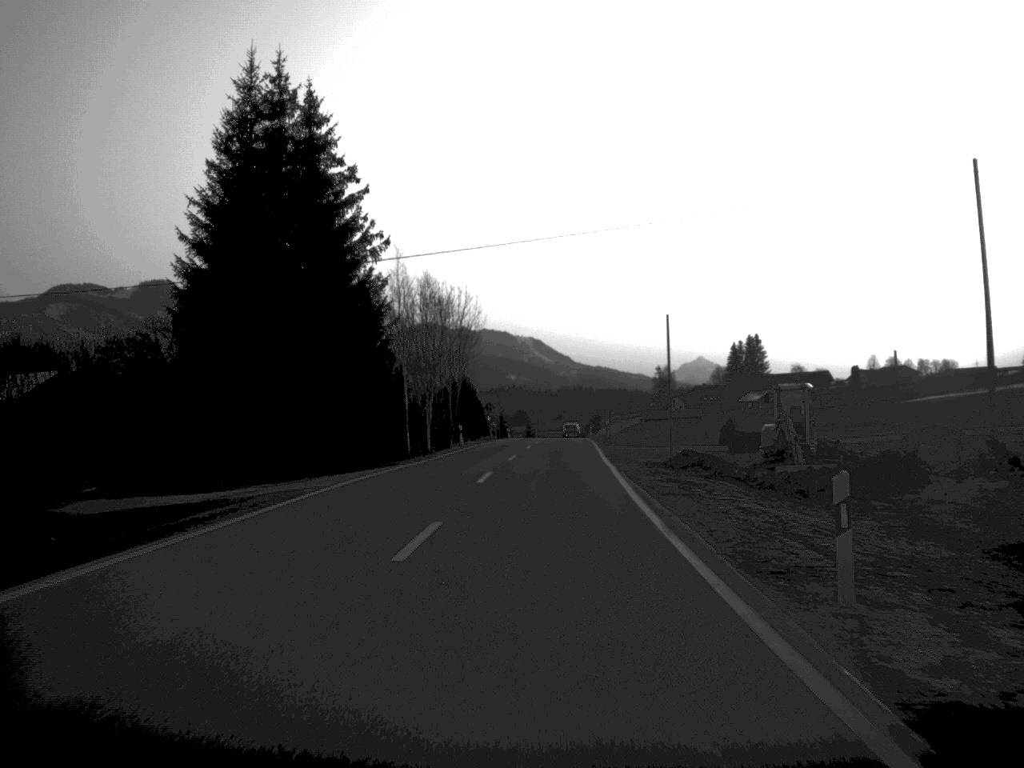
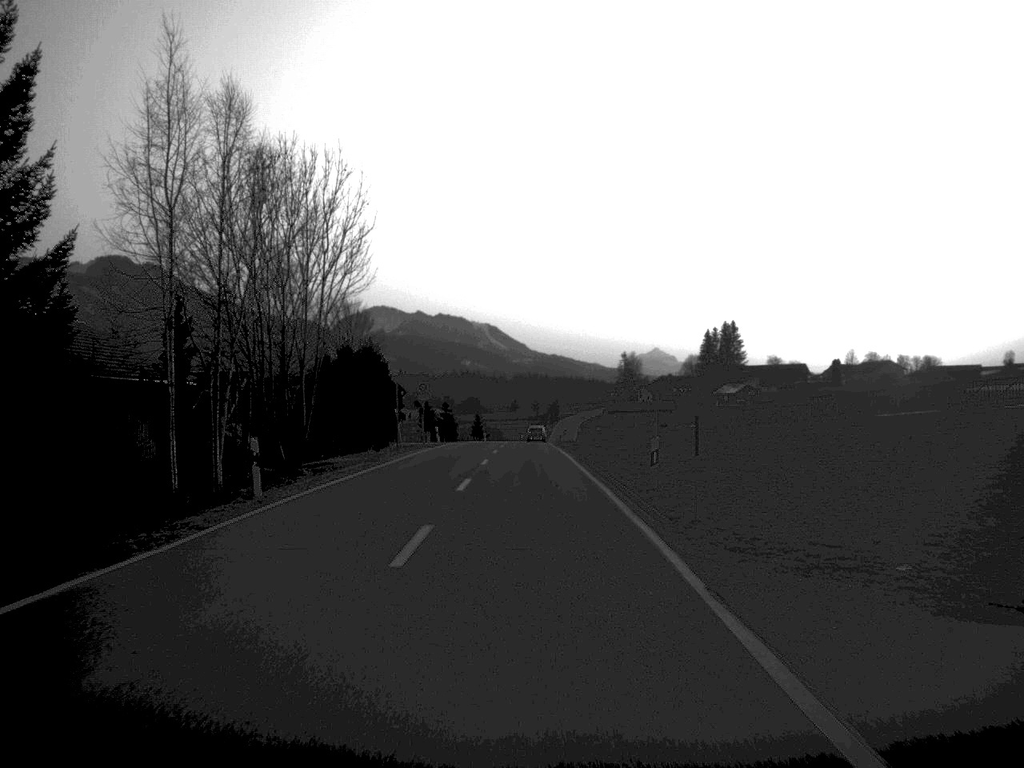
(+0.8, +37.7) m; +2°
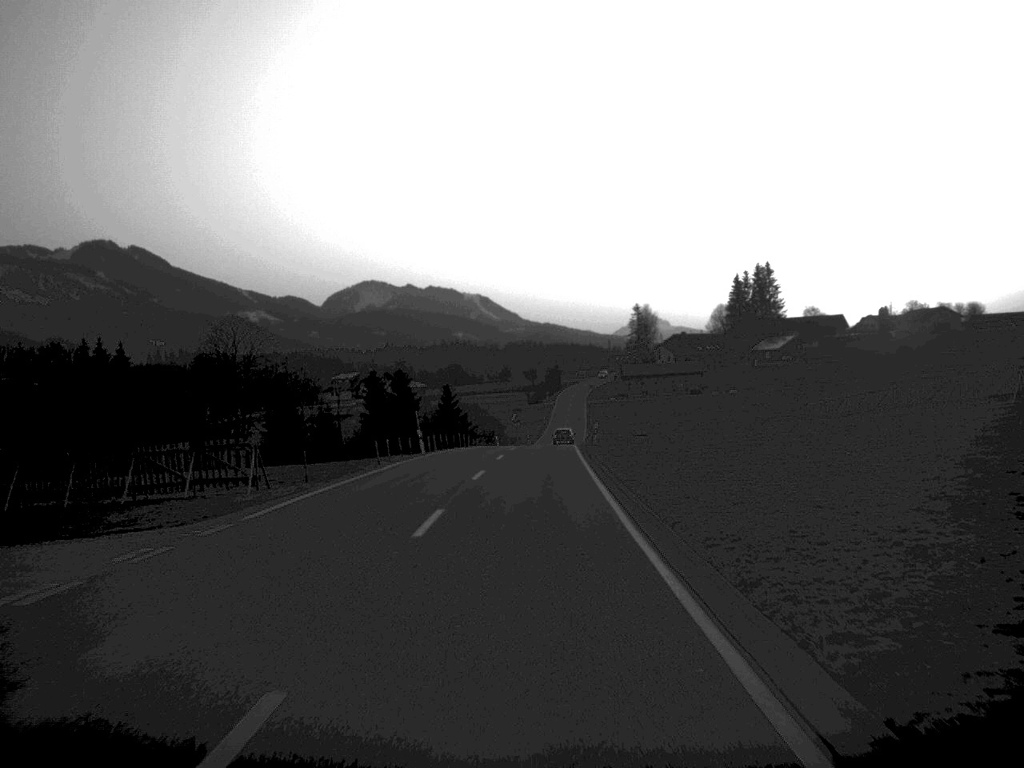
(+0.2, +67.3) m; 0°
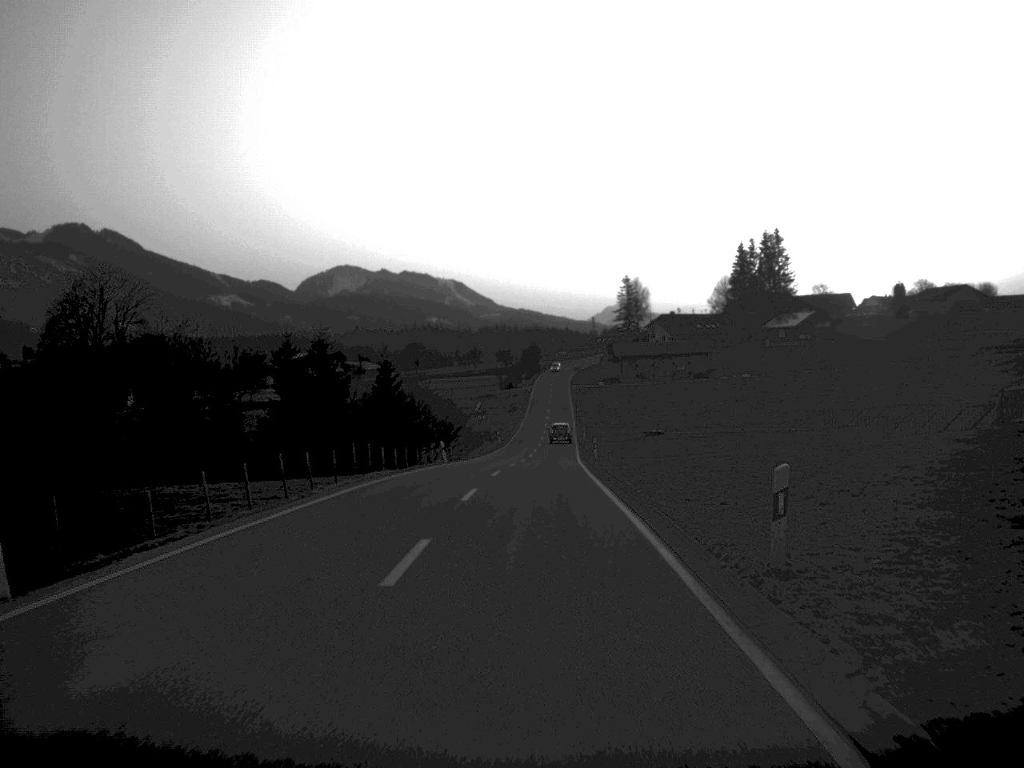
(+0.3, +40.0) m; +1°
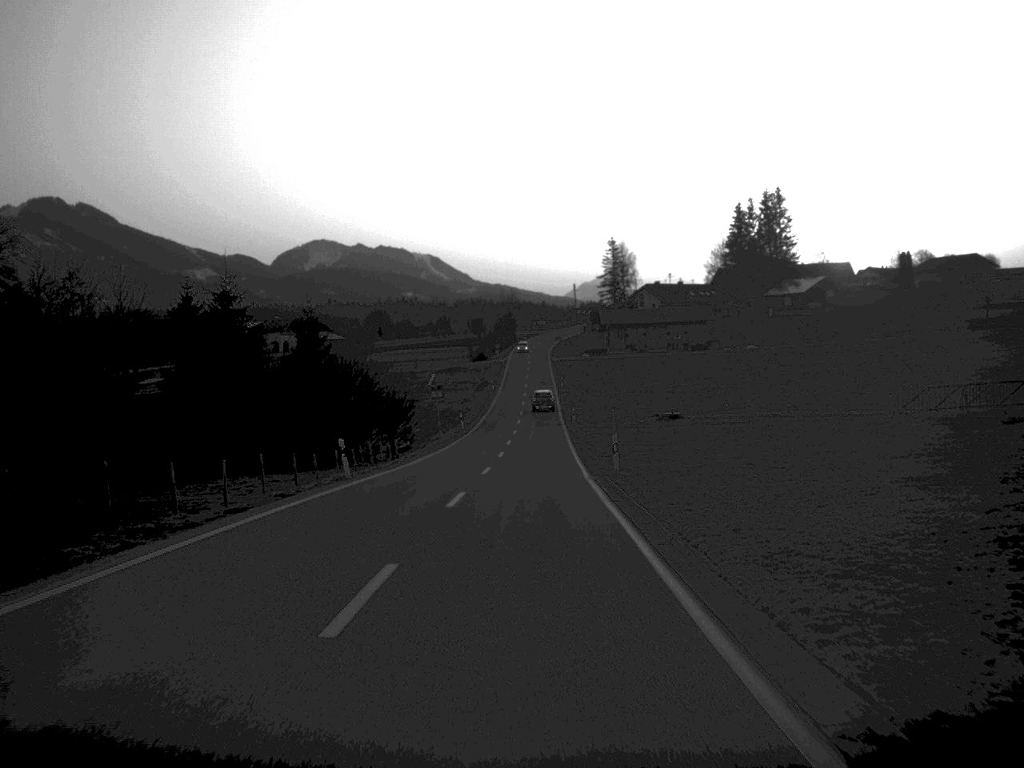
(+0.3, +25.4) m; +1°
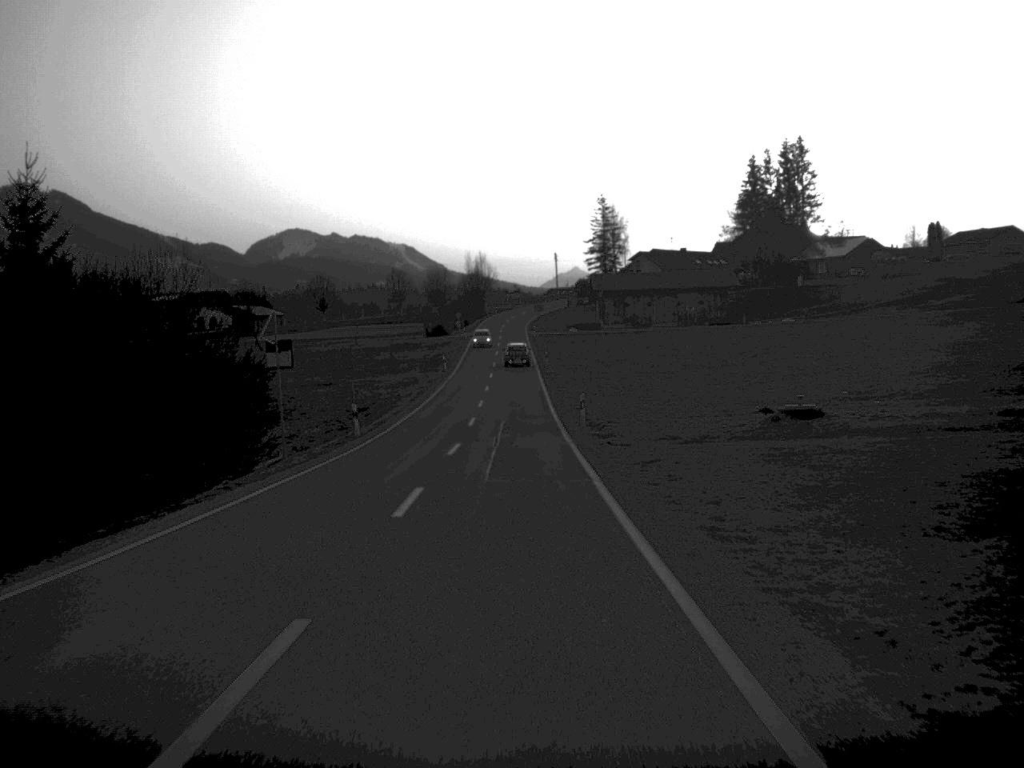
(+0.4, +40.4) m; +1°
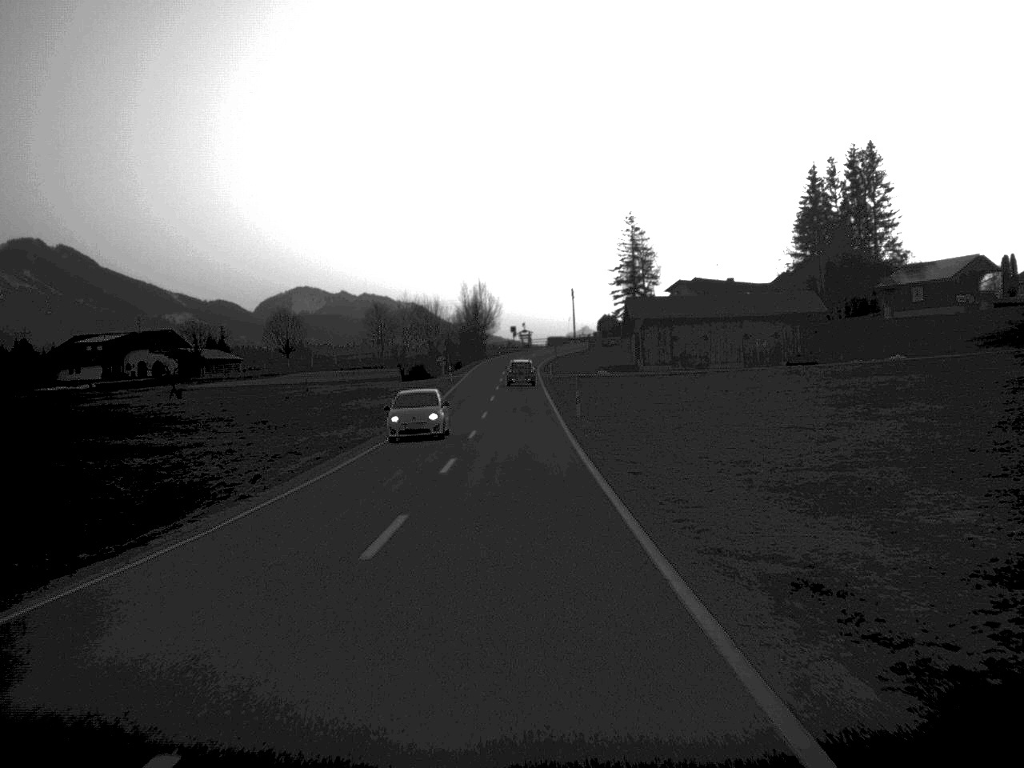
(-0.2, +38.1) m; 0°
